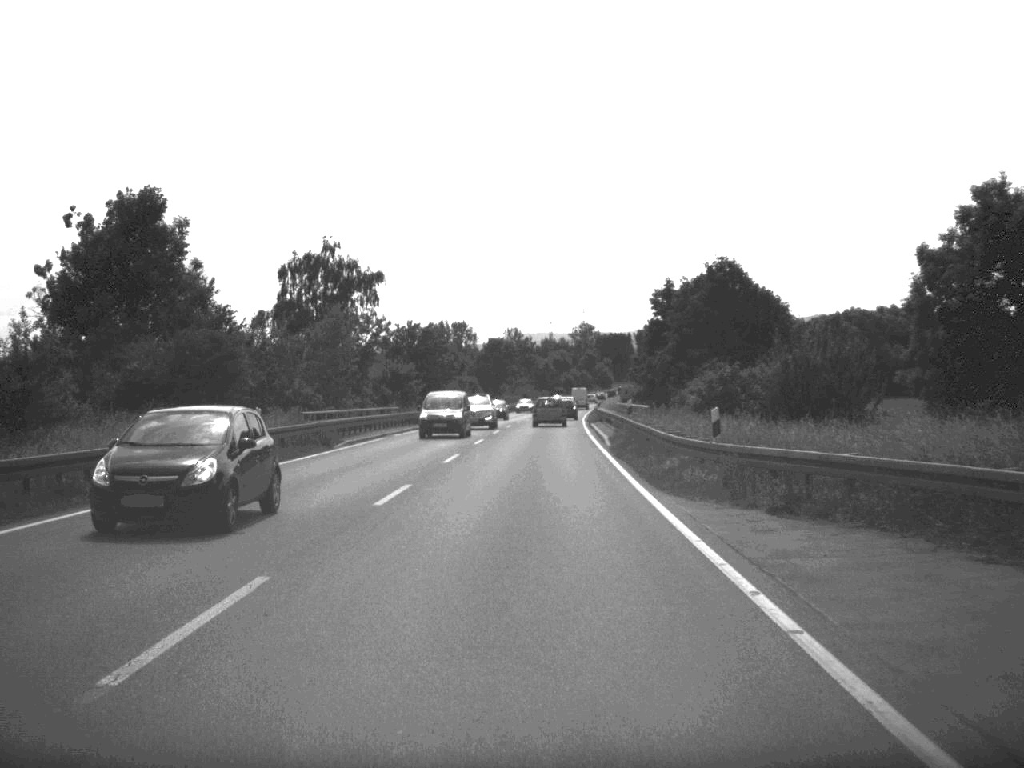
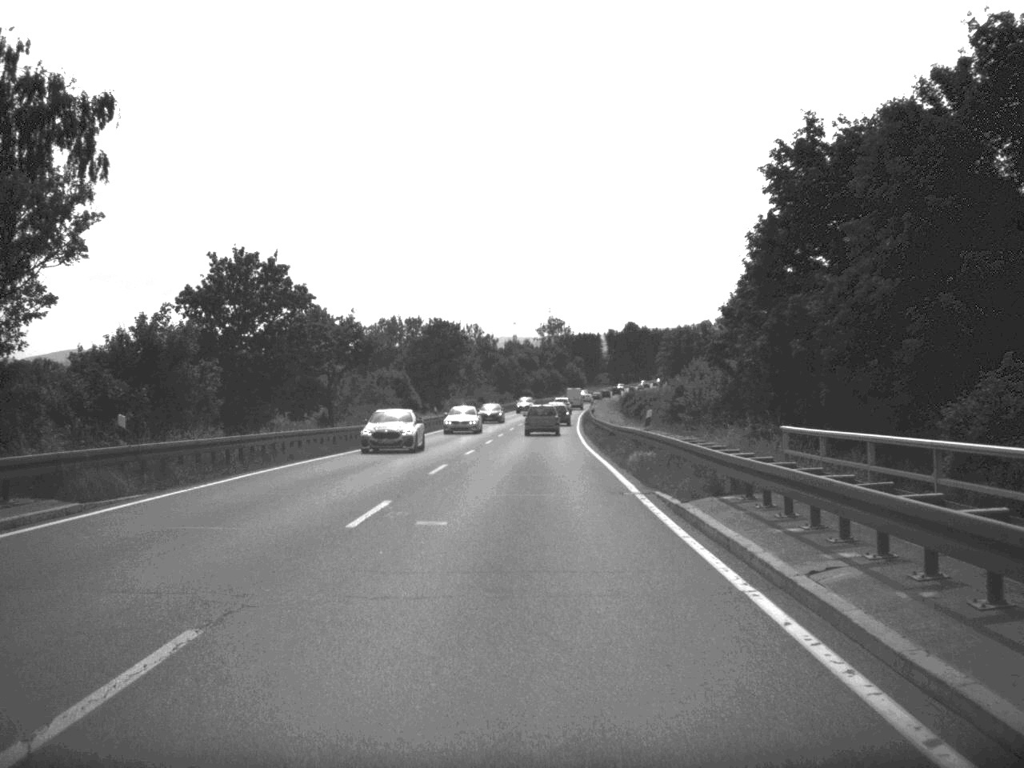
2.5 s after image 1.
(+0.7, +49.3) m; +2°
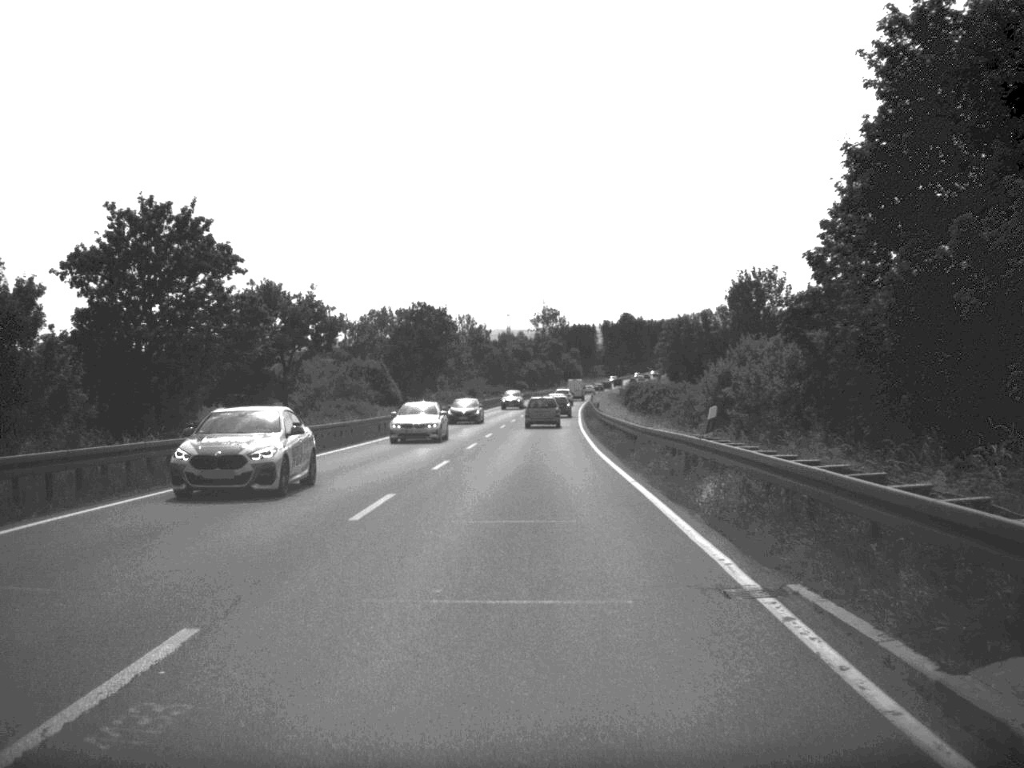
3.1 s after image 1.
(0.0, +11.5) m; 0°
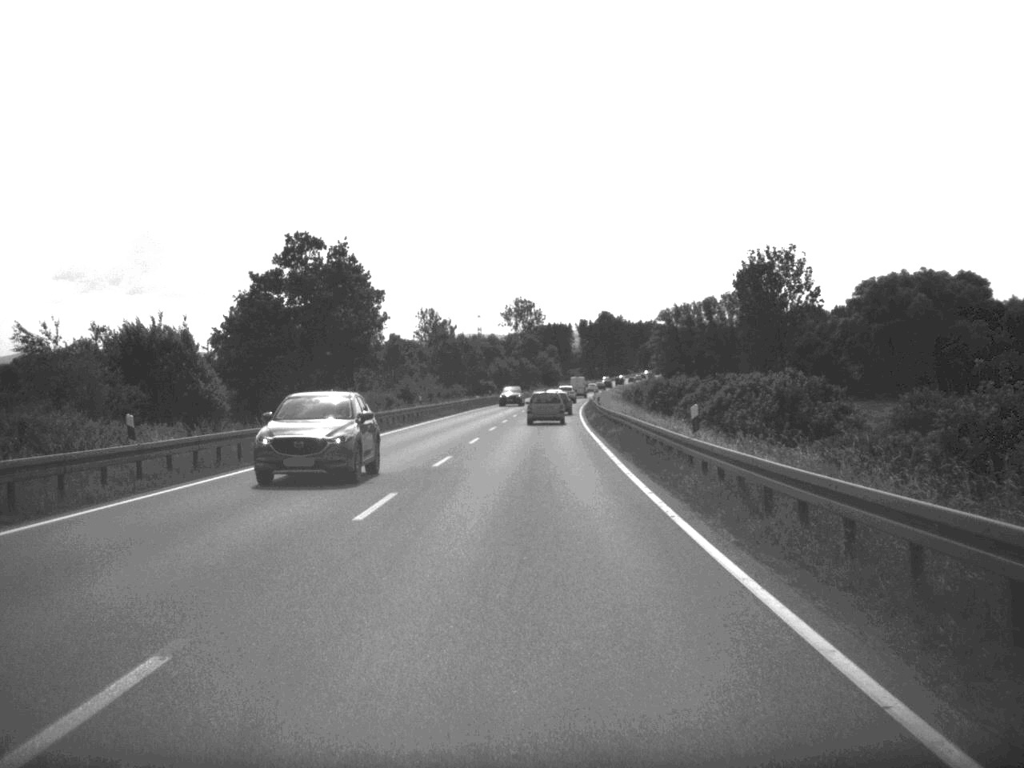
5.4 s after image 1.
(+0.5, +47.0) m; +1°
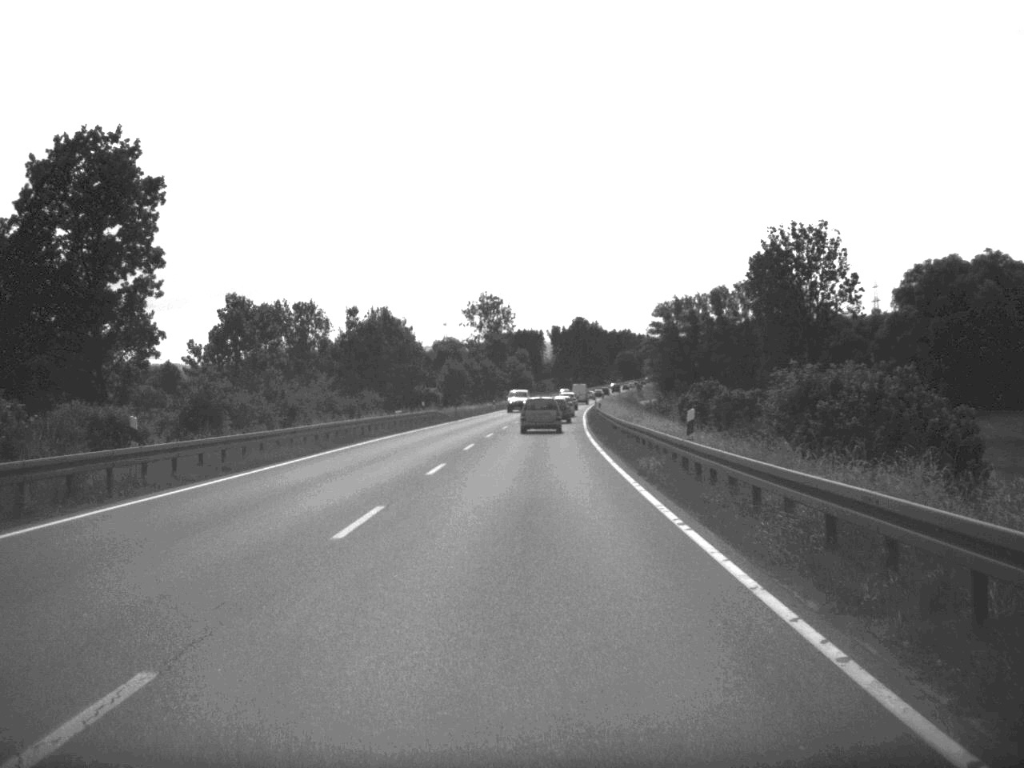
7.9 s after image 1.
(+0.6, +48.8) m; +1°
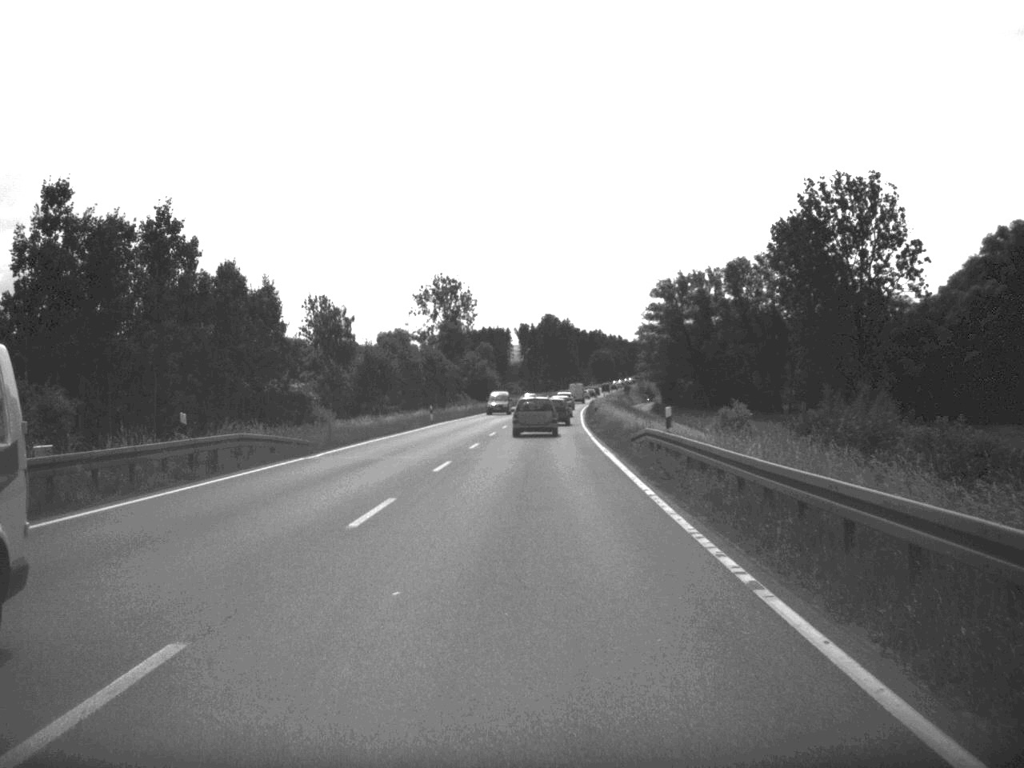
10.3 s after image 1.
(+0.5, +46.0) m; +1°
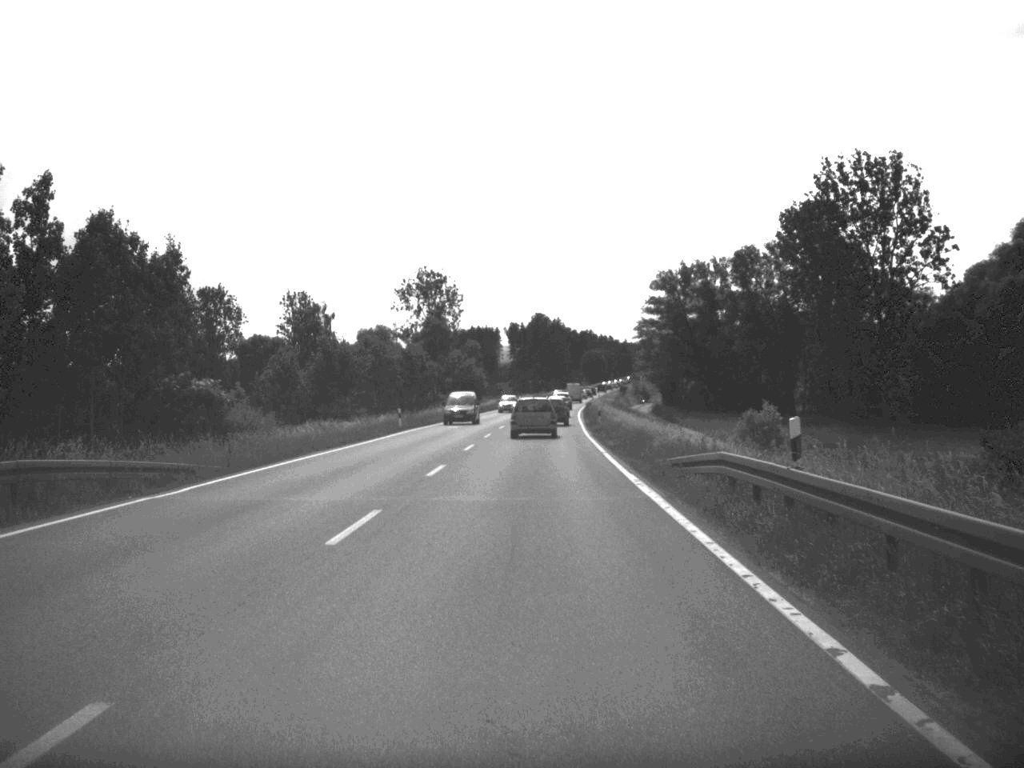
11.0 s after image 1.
(+0.1, +13.2) m; 0°
